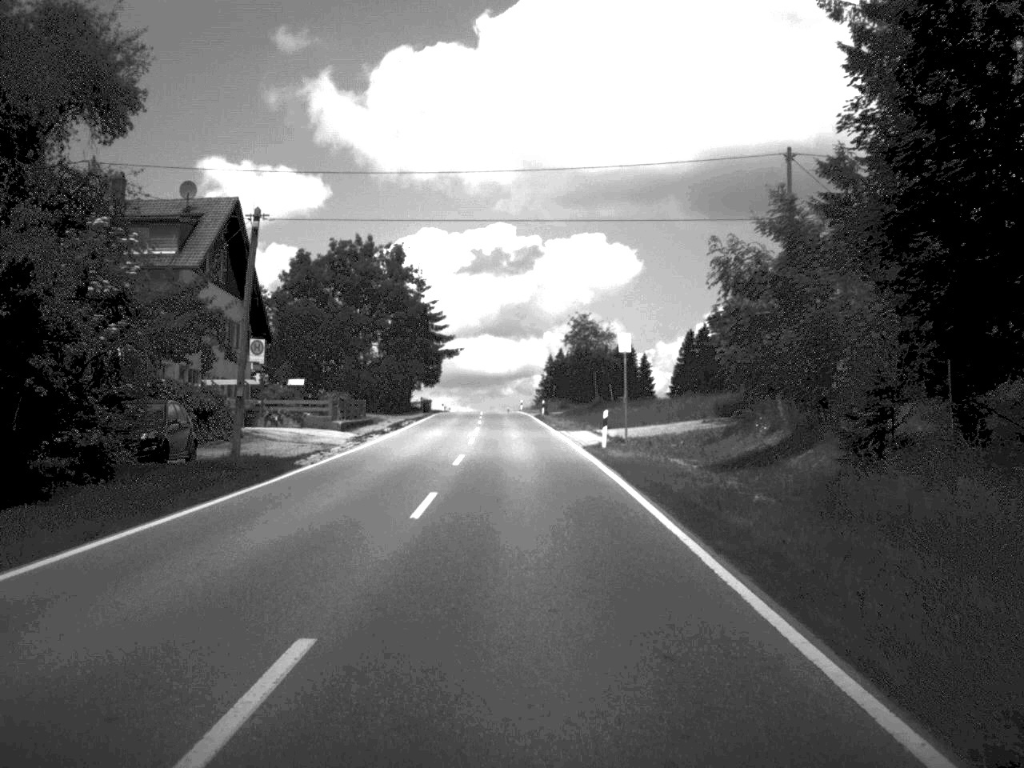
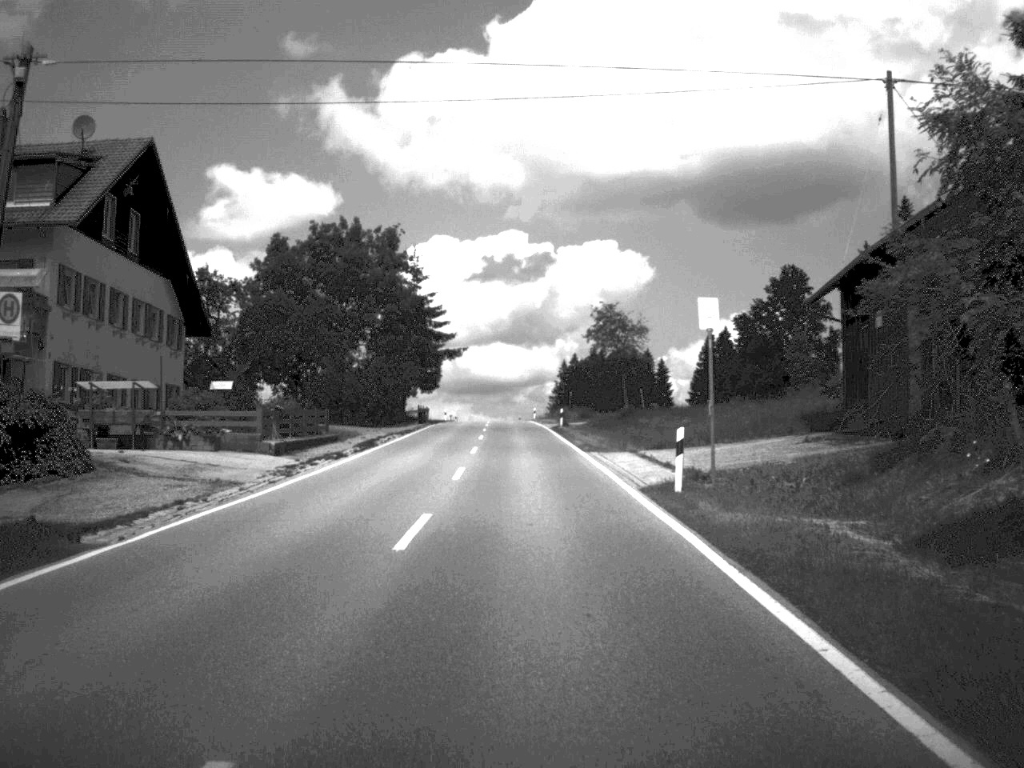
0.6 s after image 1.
(-0.1, +14.6) m; -1°
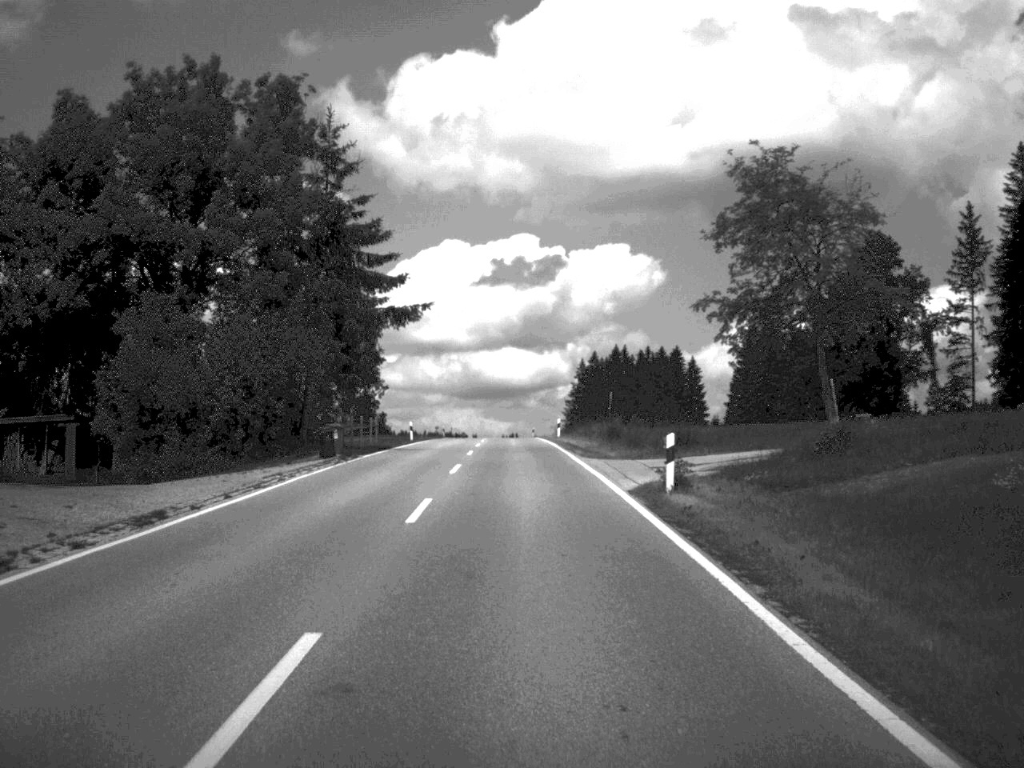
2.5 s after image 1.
(-0.3, +43.7) m; -1°
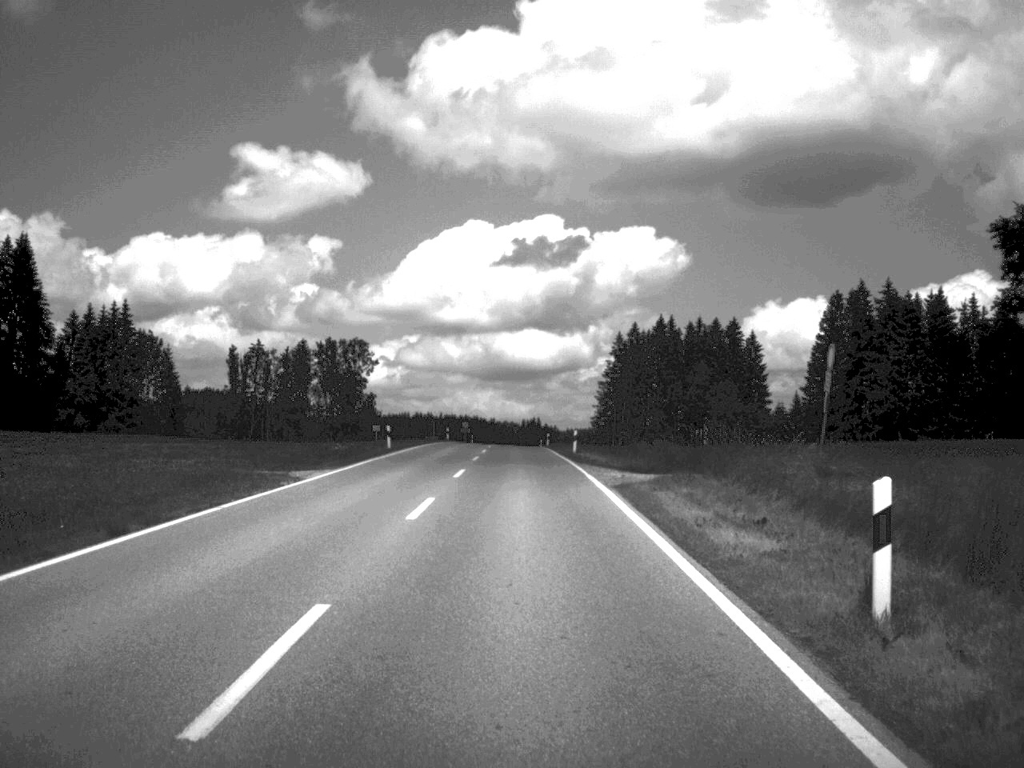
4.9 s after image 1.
(-0.6, +56.9) m; -1°
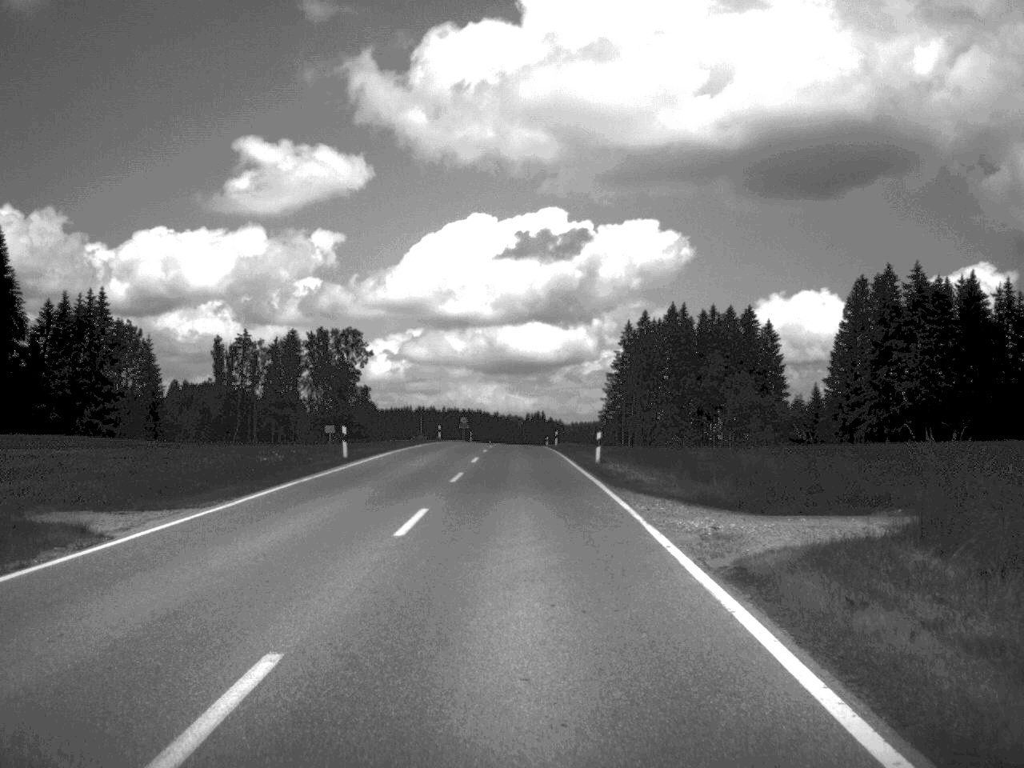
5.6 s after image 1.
(0.0, +14.0) m; 0°
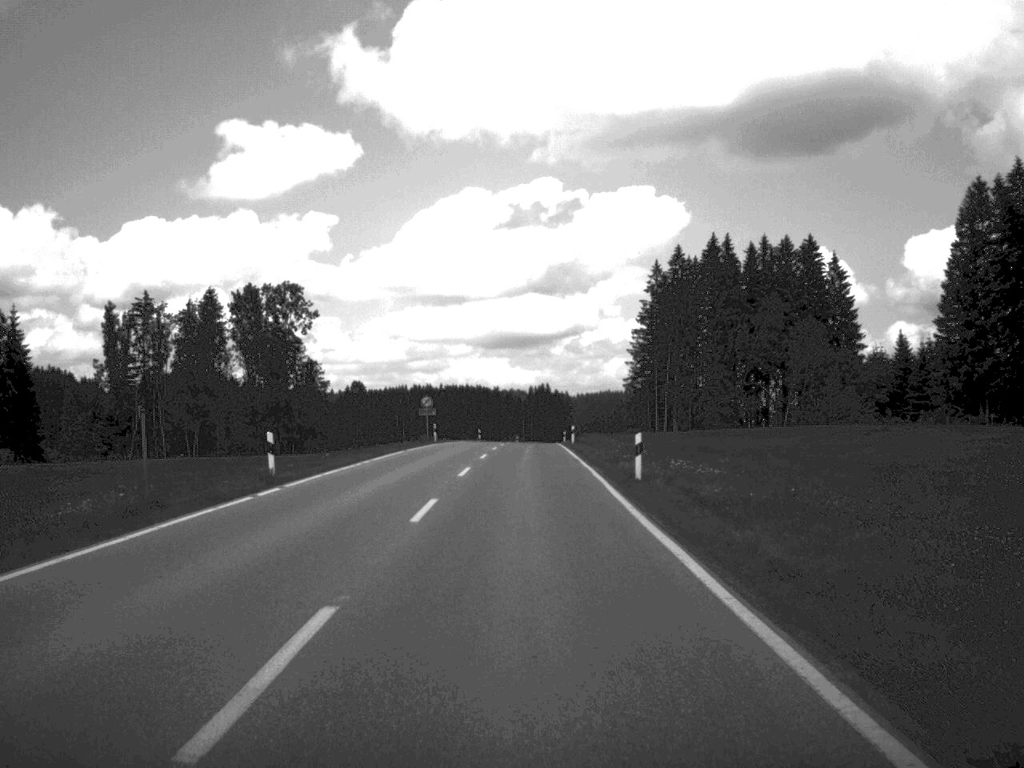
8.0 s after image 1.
(-0.4, +56.7) m; 0°
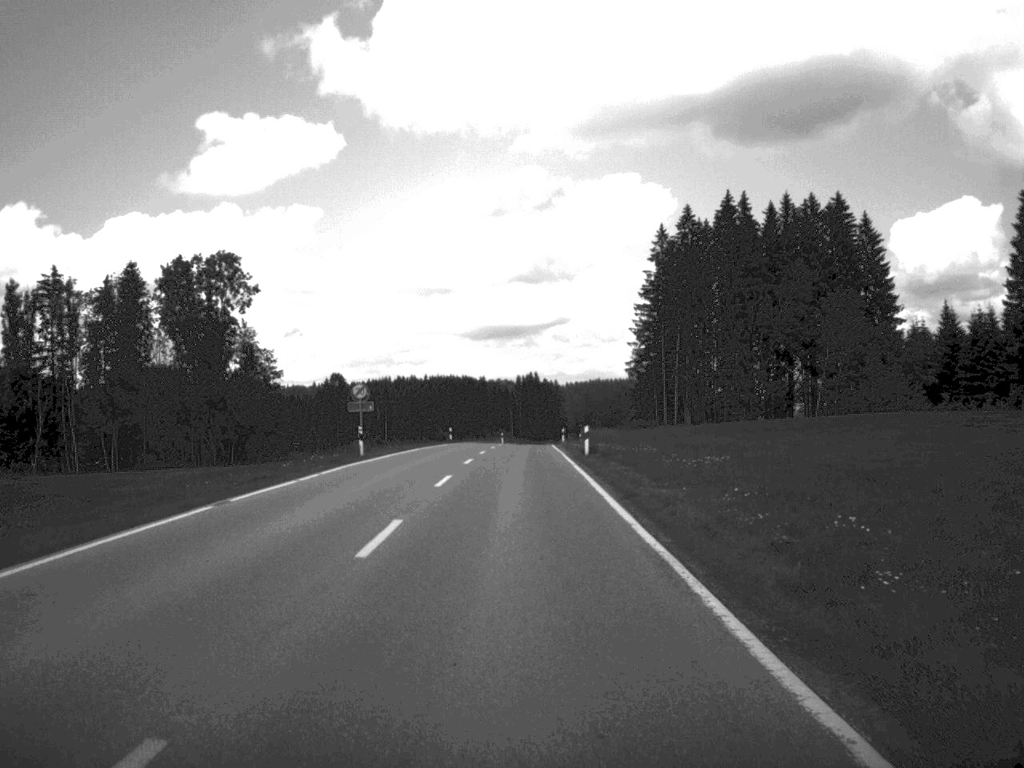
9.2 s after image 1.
(+0.1, +27.4) m; 0°
